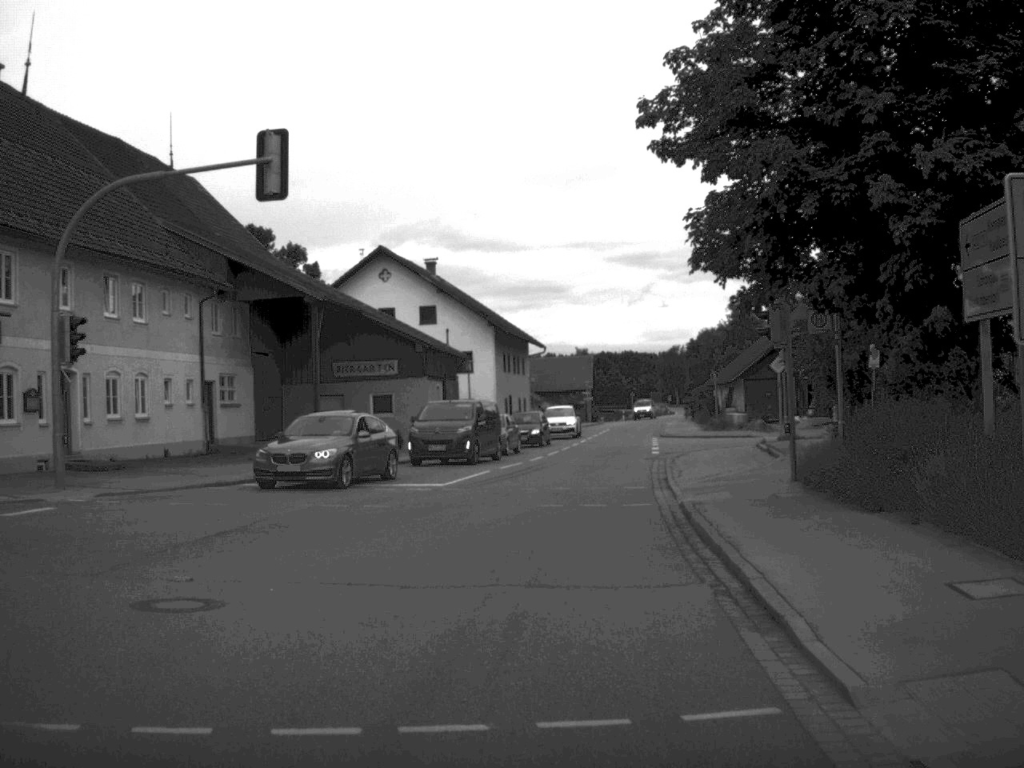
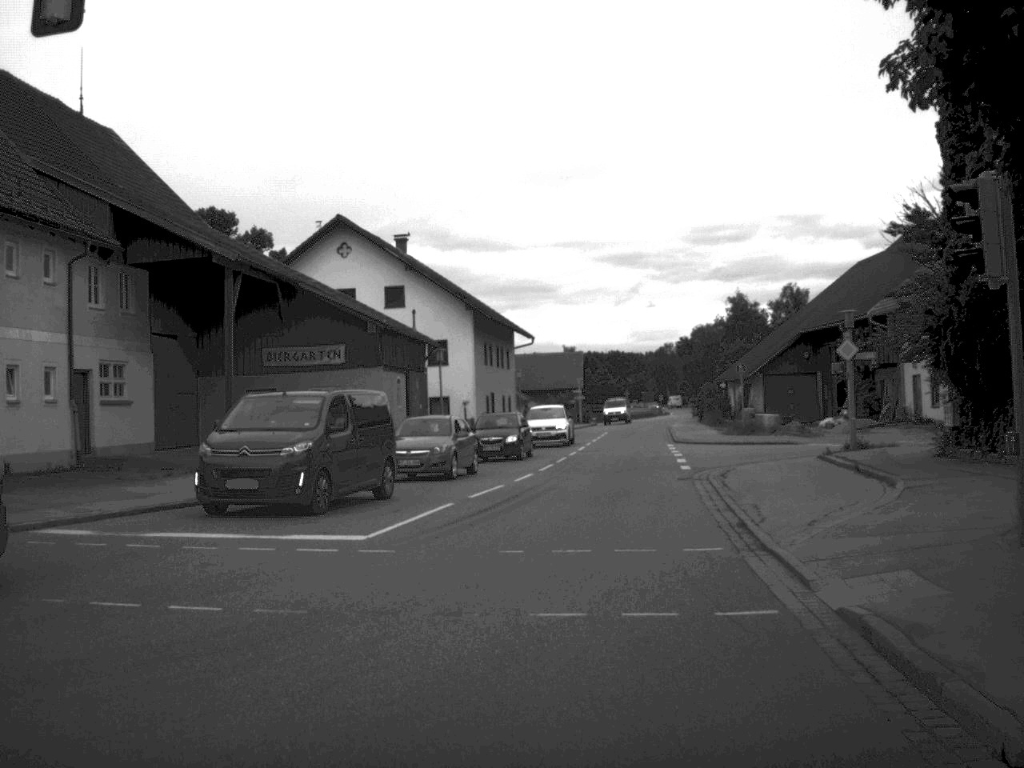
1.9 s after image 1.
(0.0, +11.0) m; +1°
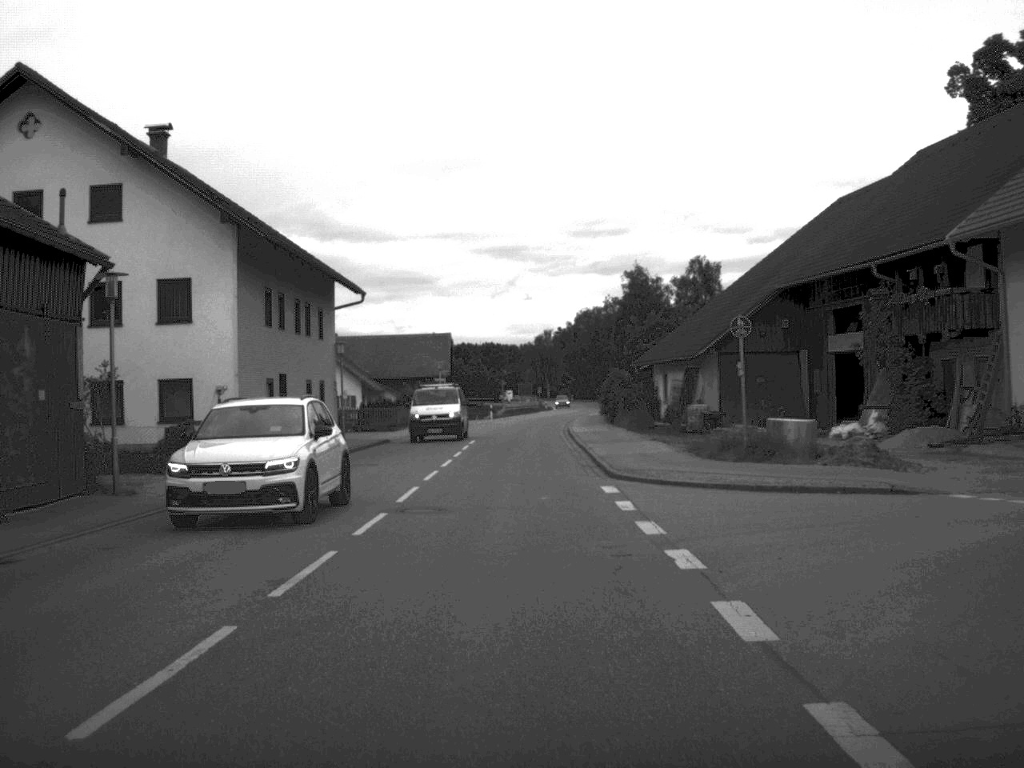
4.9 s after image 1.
(+1.6, +25.4) m; +5°
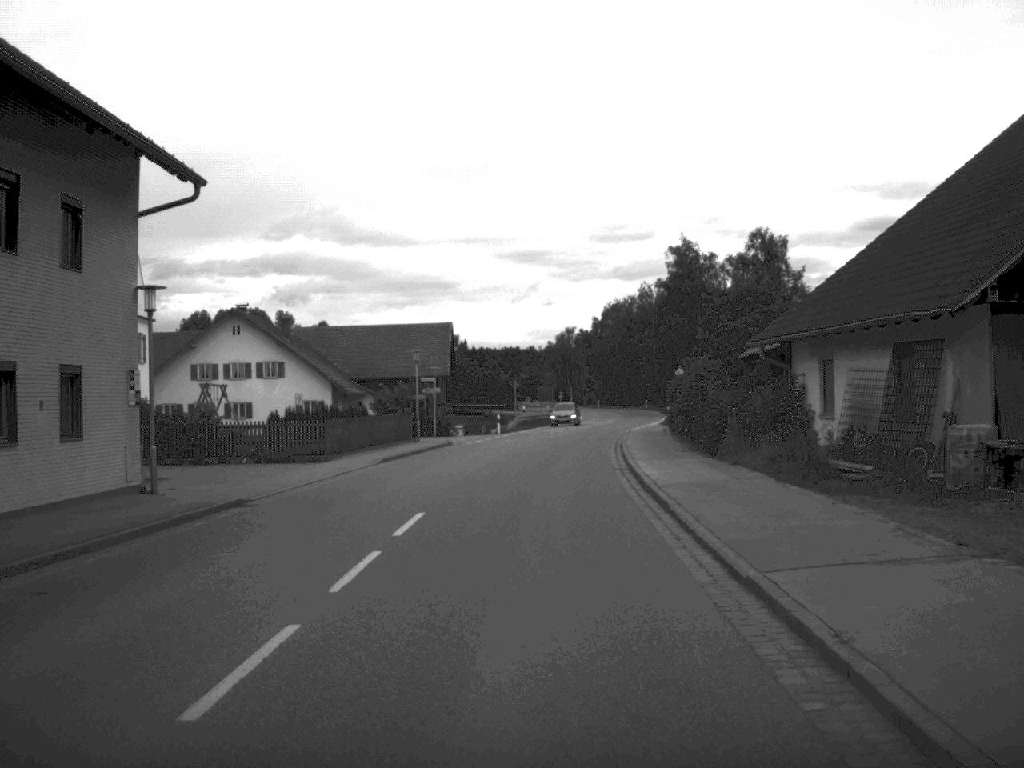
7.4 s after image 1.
(-0.1, +26.3) m; -1°
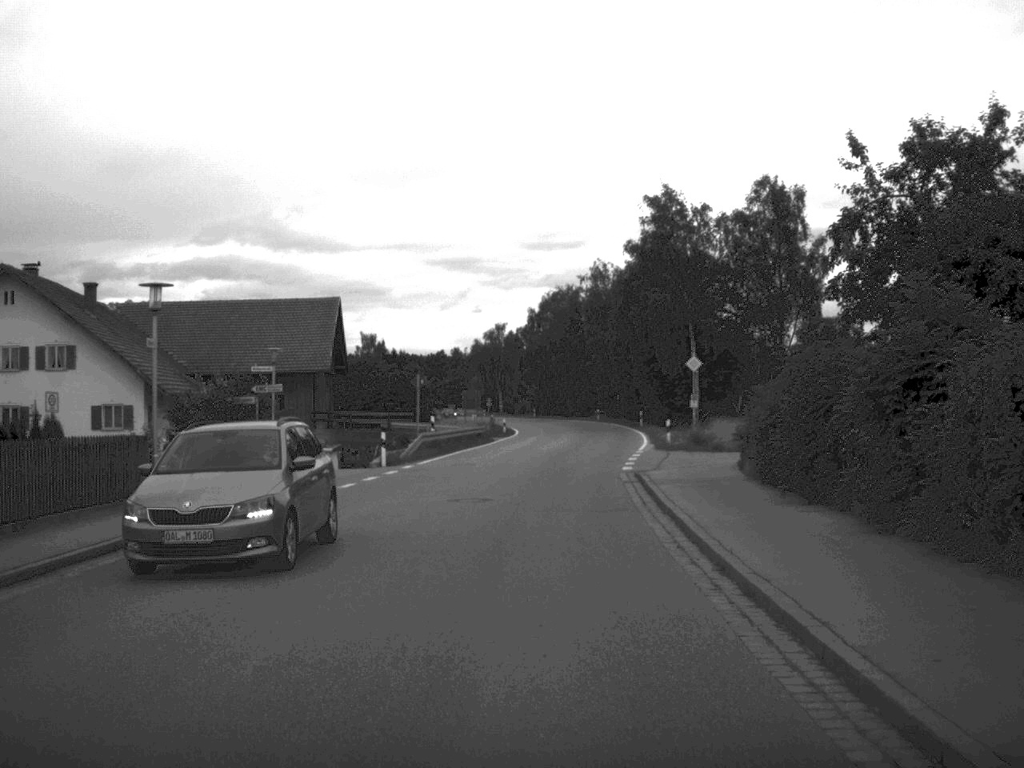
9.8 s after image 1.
(+0.5, +29.8) m; +3°
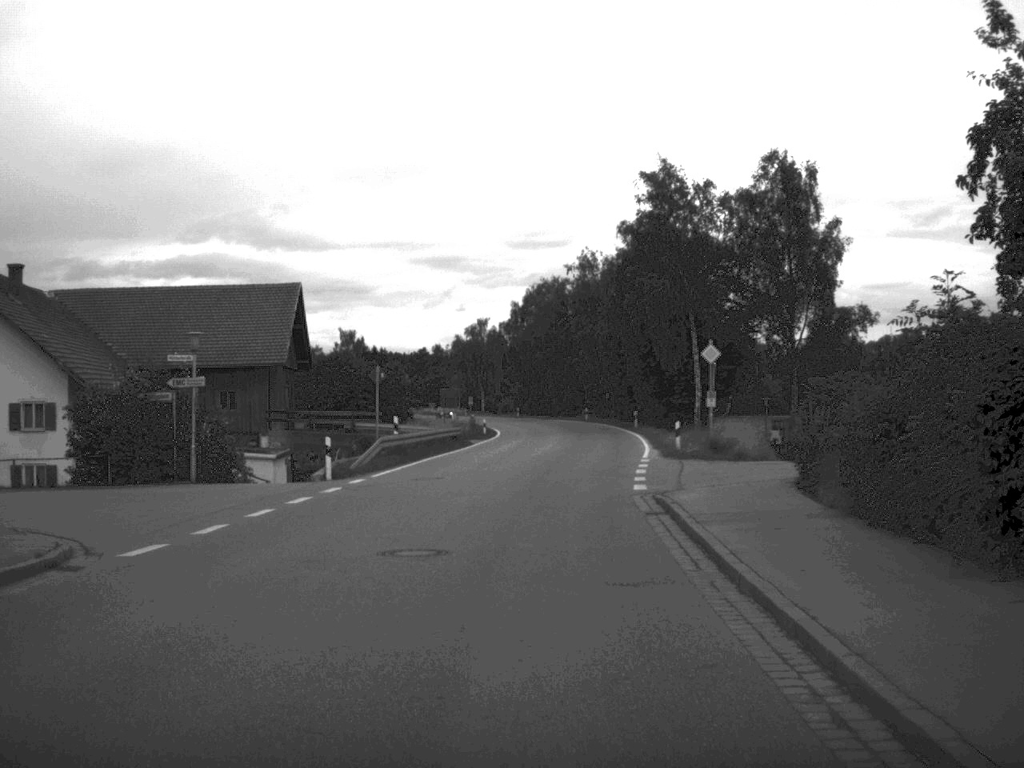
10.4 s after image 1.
(+0.1, +7.7) m; +1°
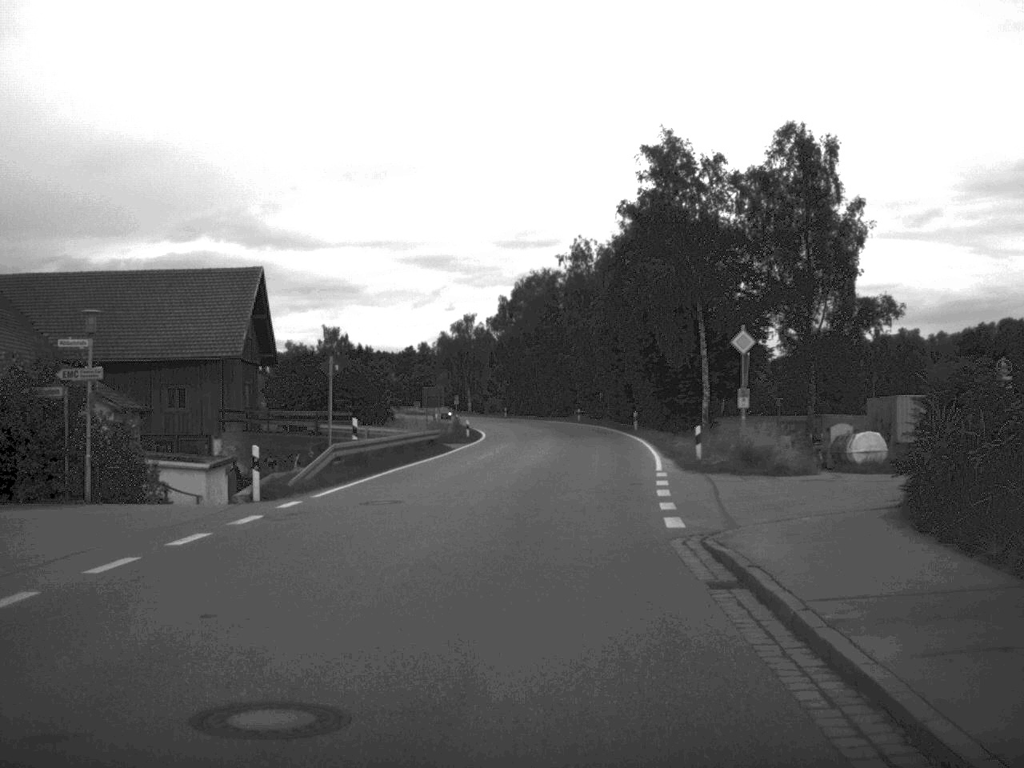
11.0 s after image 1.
(0.0, +7.1) m; +1°
